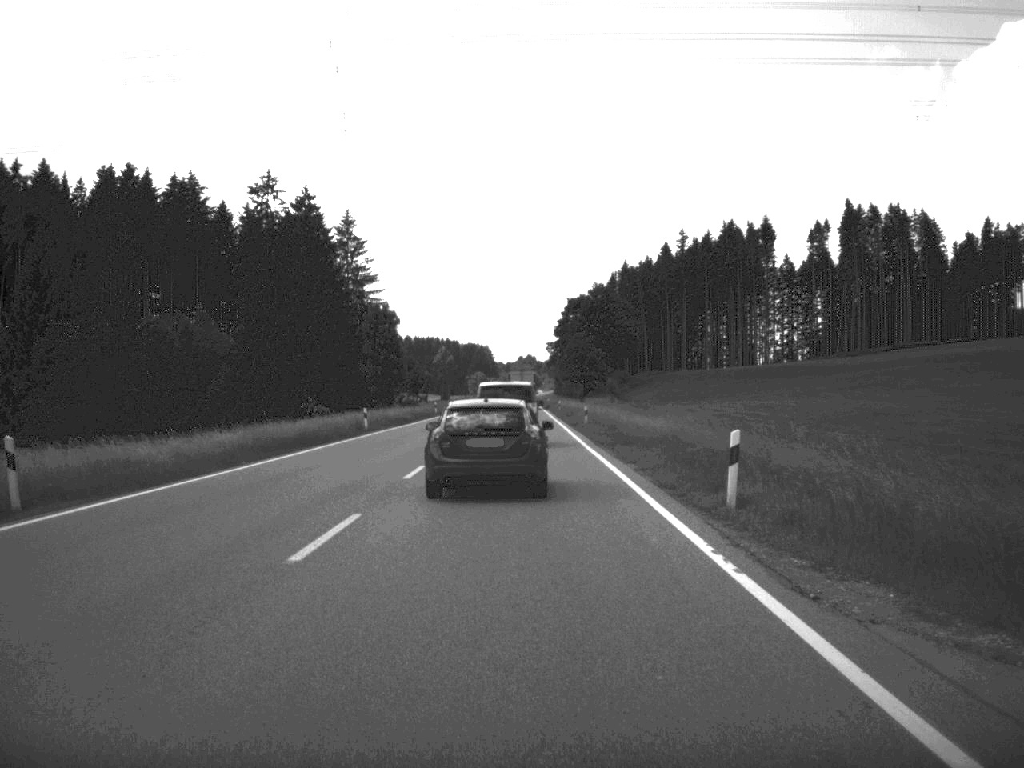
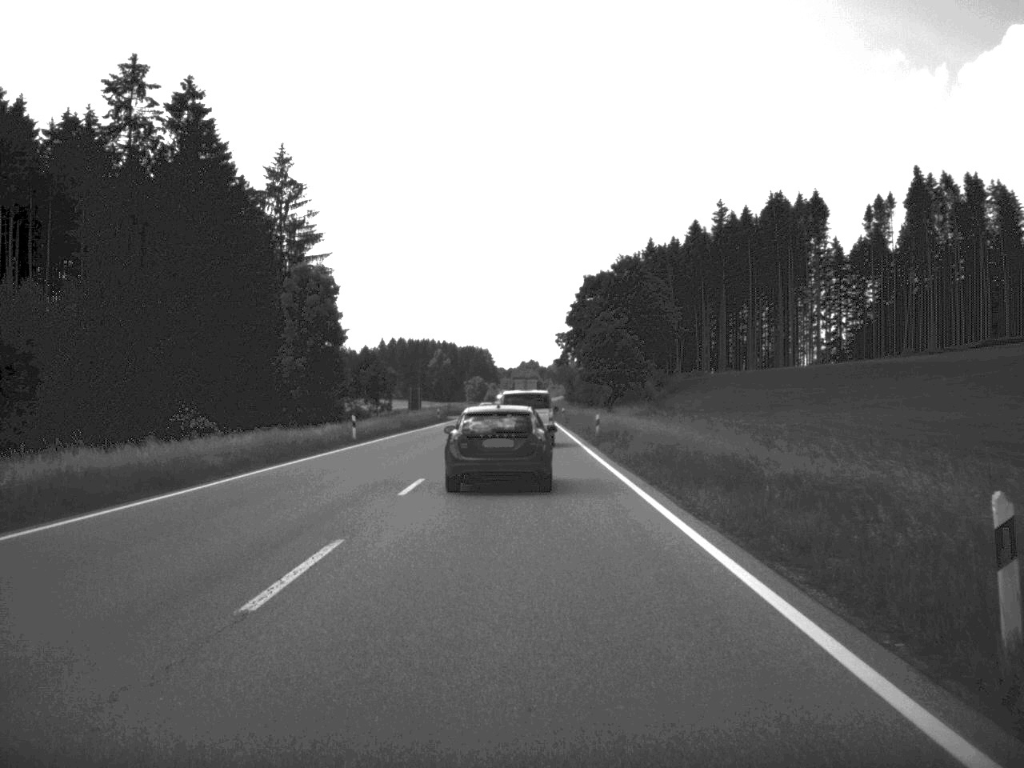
(-0.2, +49.6) m; 0°
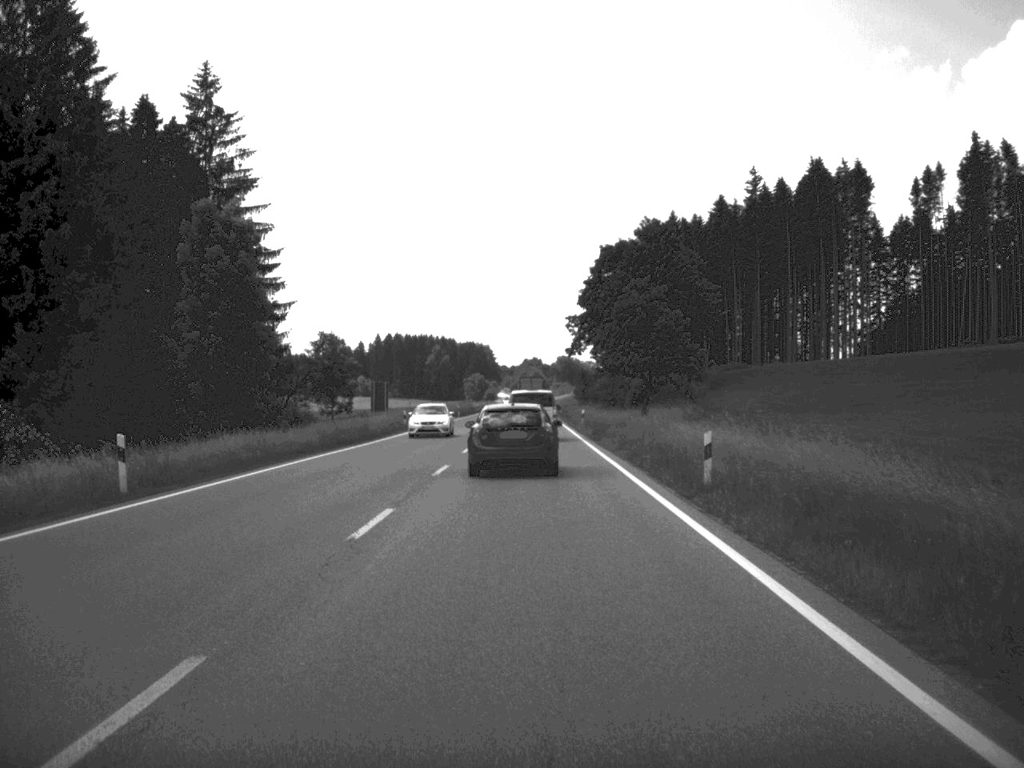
(-0.1, +30.3) m; 0°
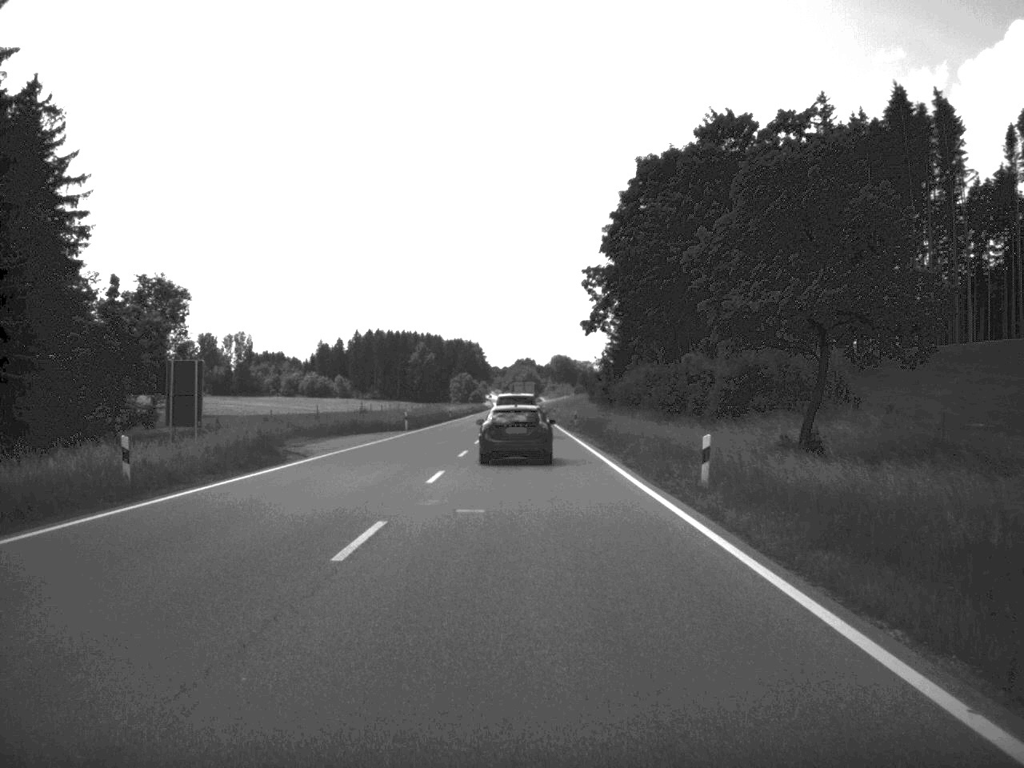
(0.0, +49.1) m; 0°
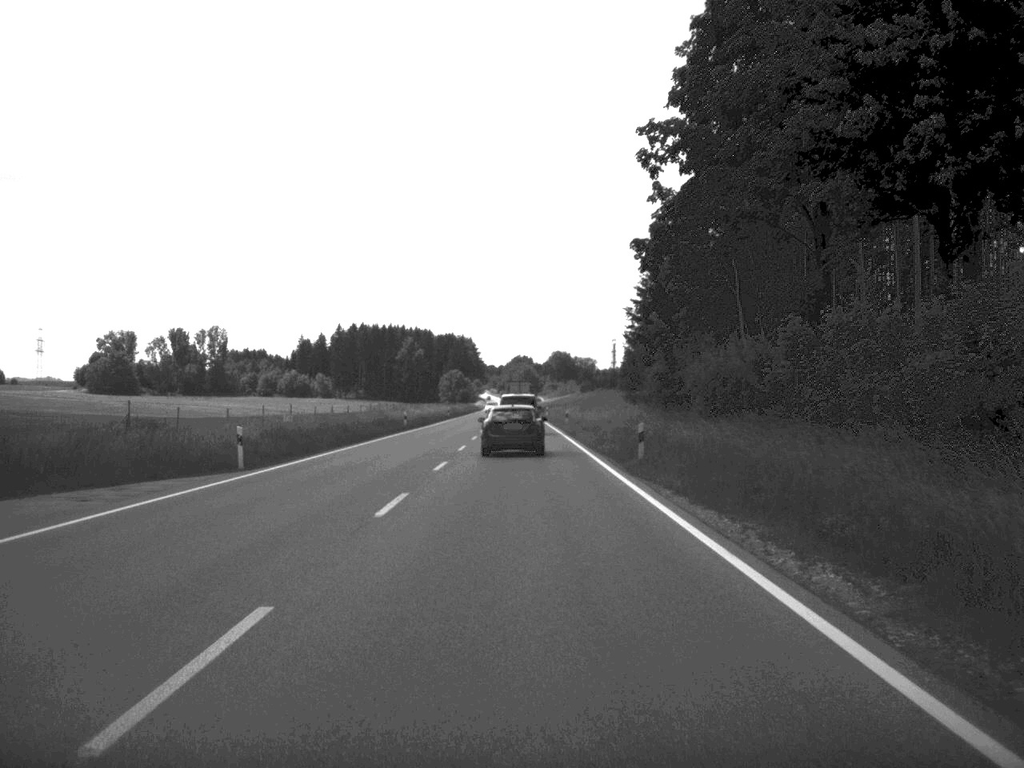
(0.0, +42.5) m; 0°
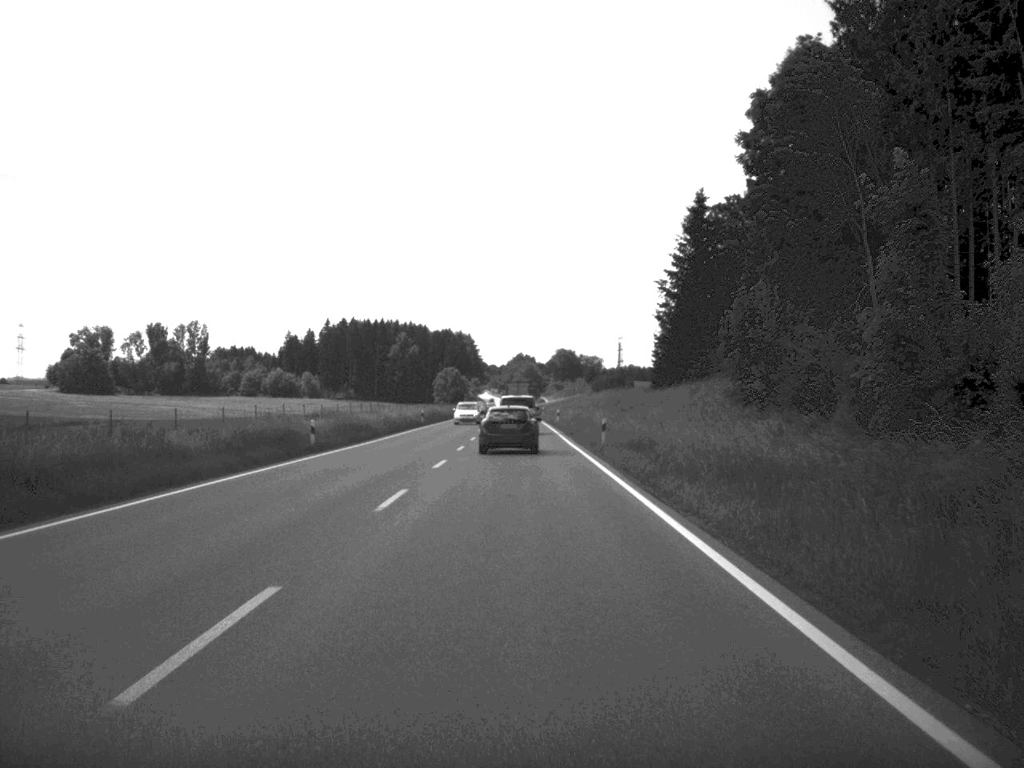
(-0.1, +34.5) m; 0°
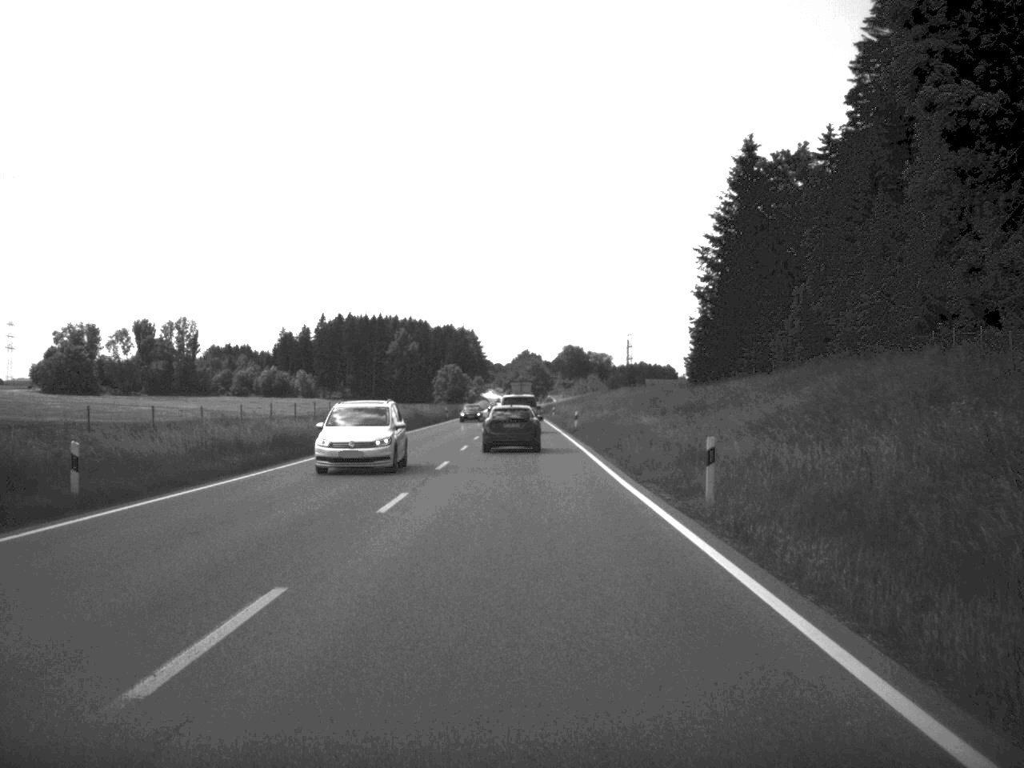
(-0.1, +23.6) m; 0°
